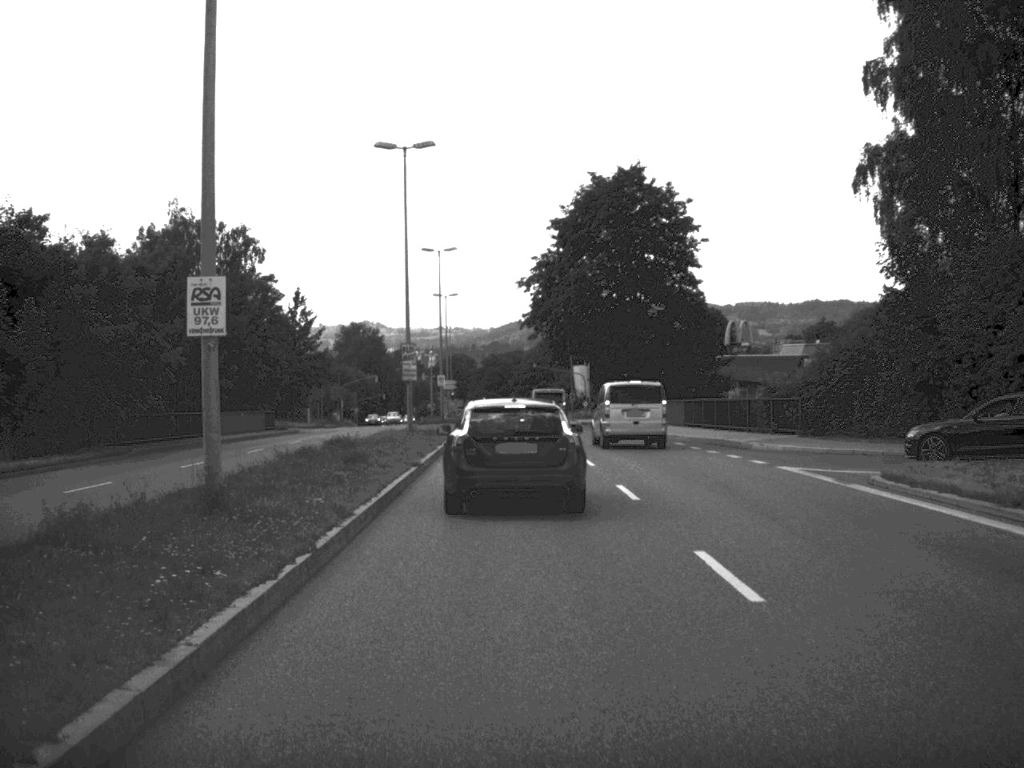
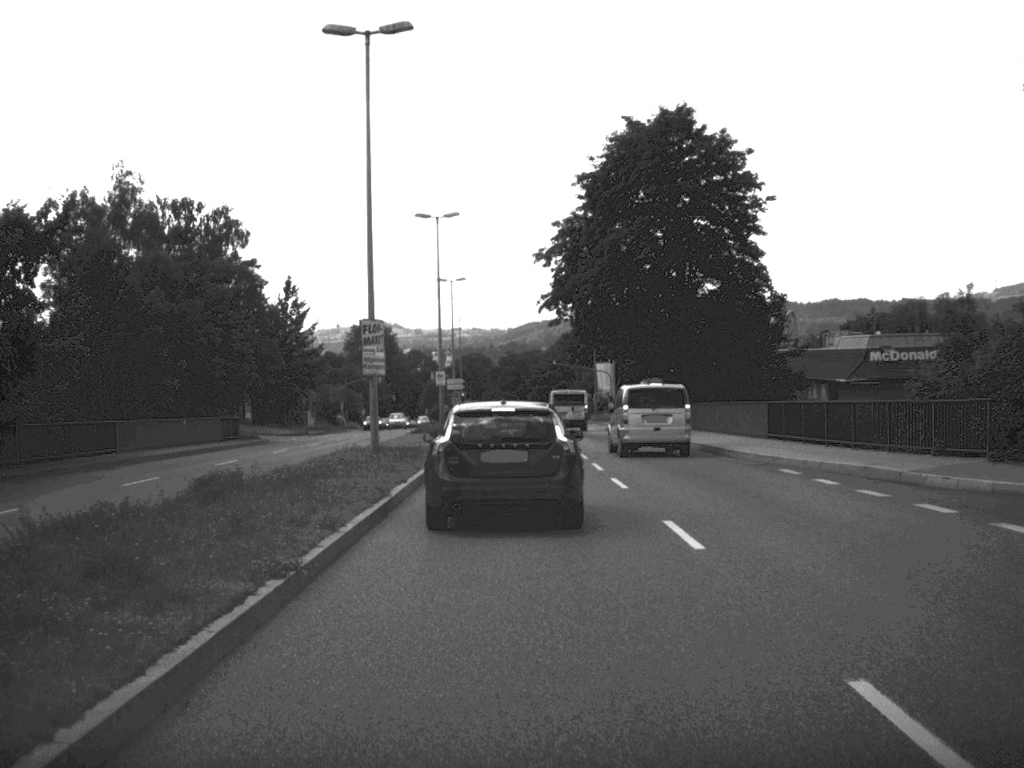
(-0.1, +14.4) m; -1°
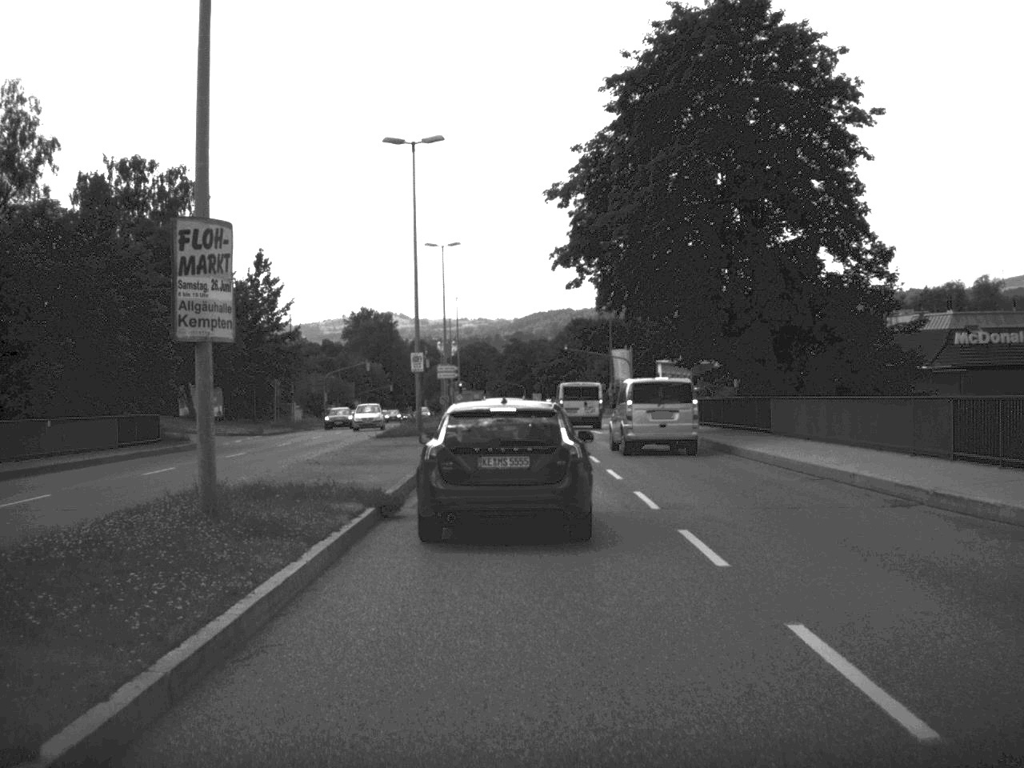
(-0.1, +15.8) m; 0°
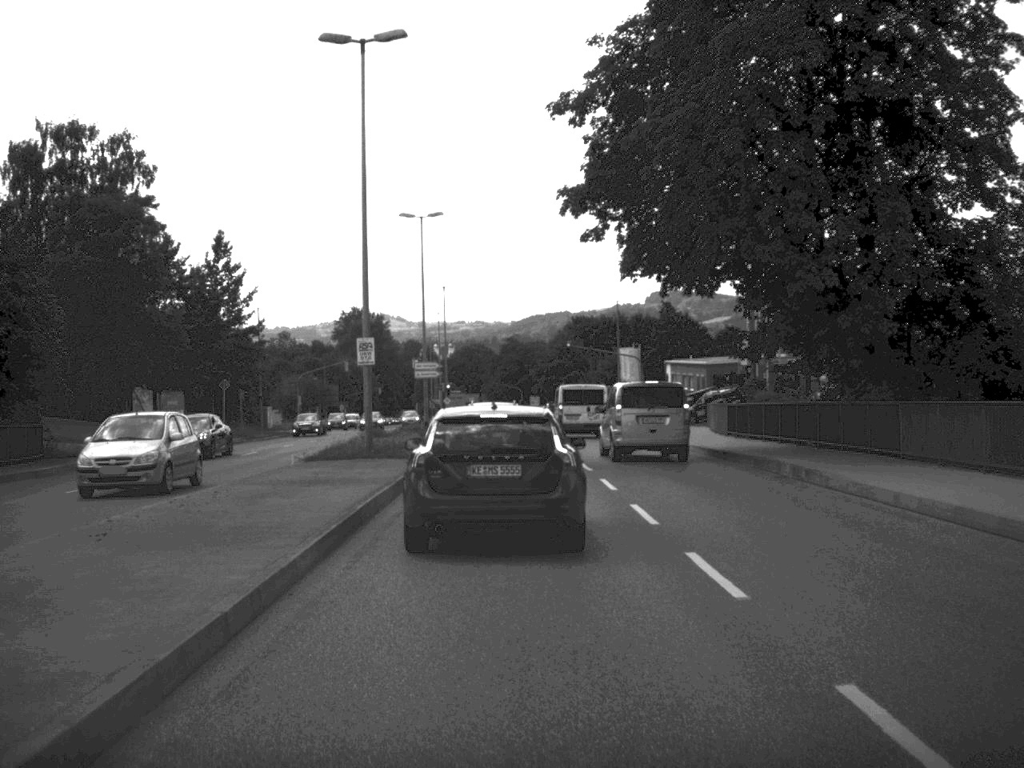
(0.0, +13.0) m; 0°
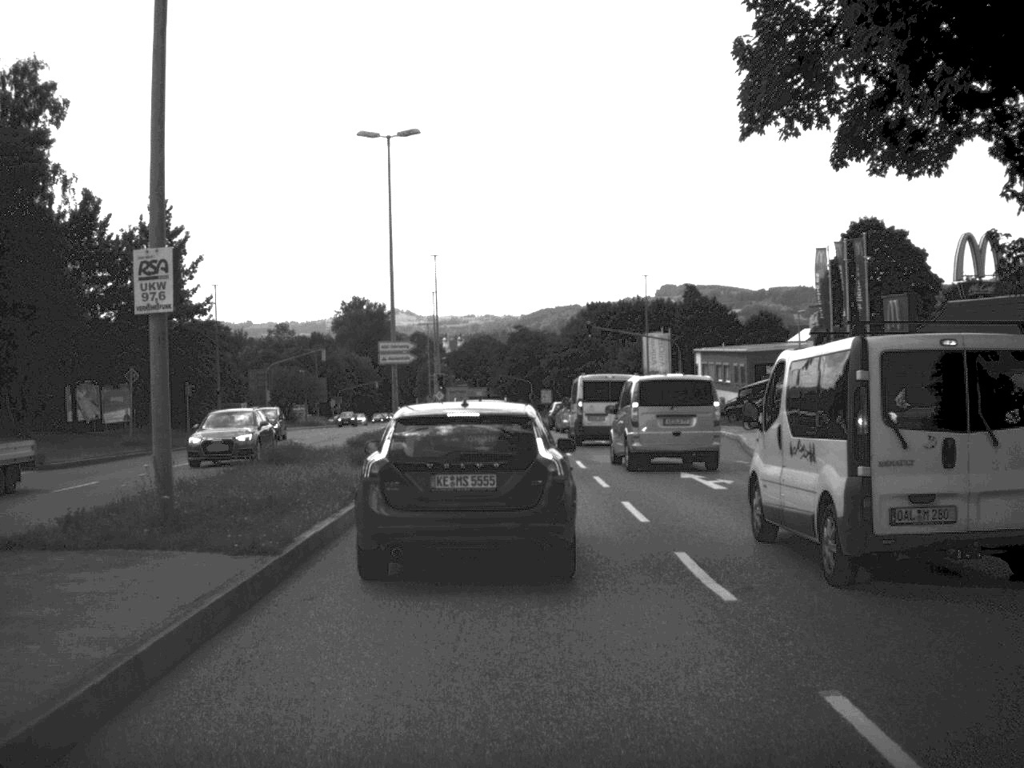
(-0.1, +17.6) m; -1°
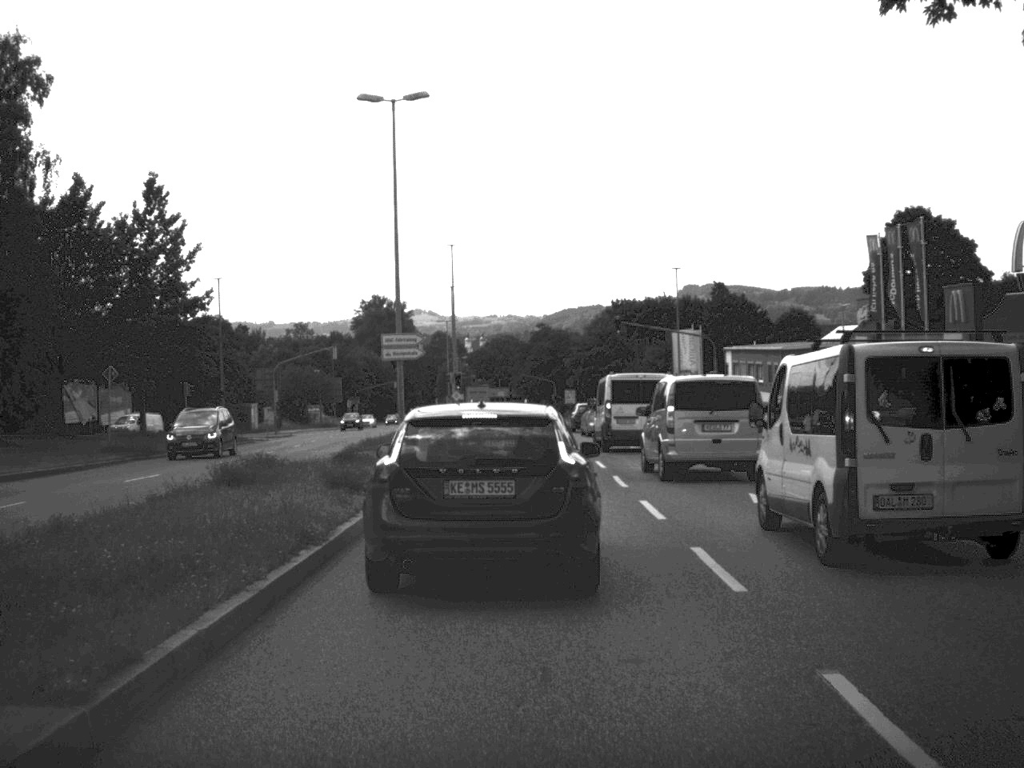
(-0.1, +5.3) m; -1°
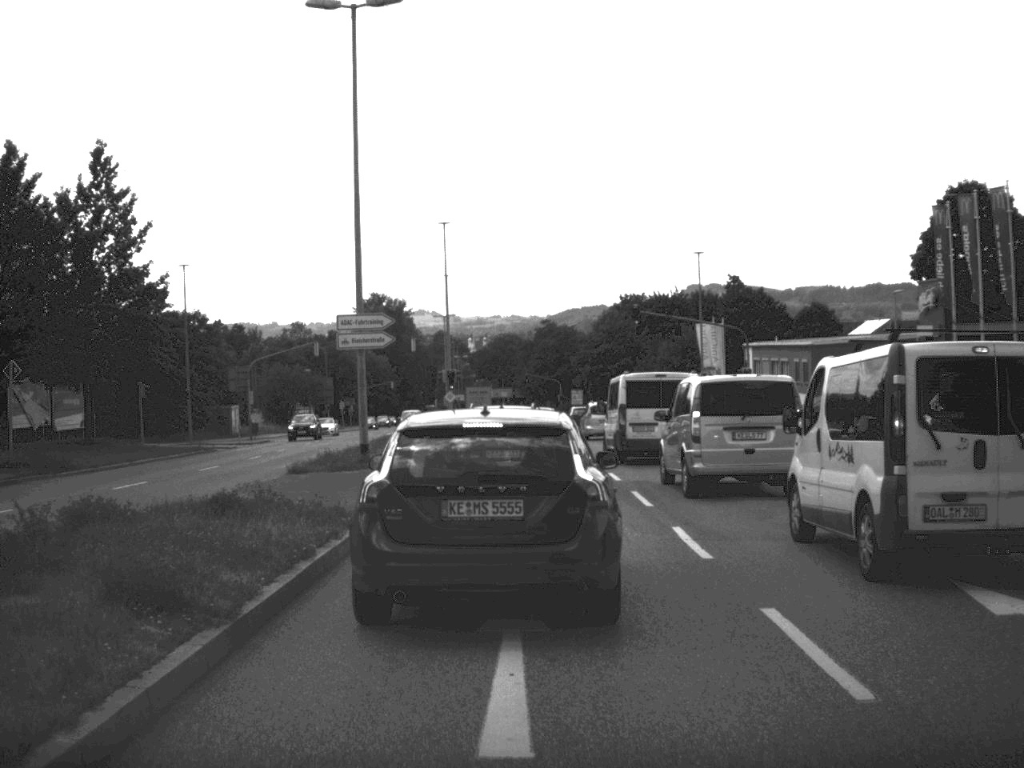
(0.0, +9.3) m; 0°
